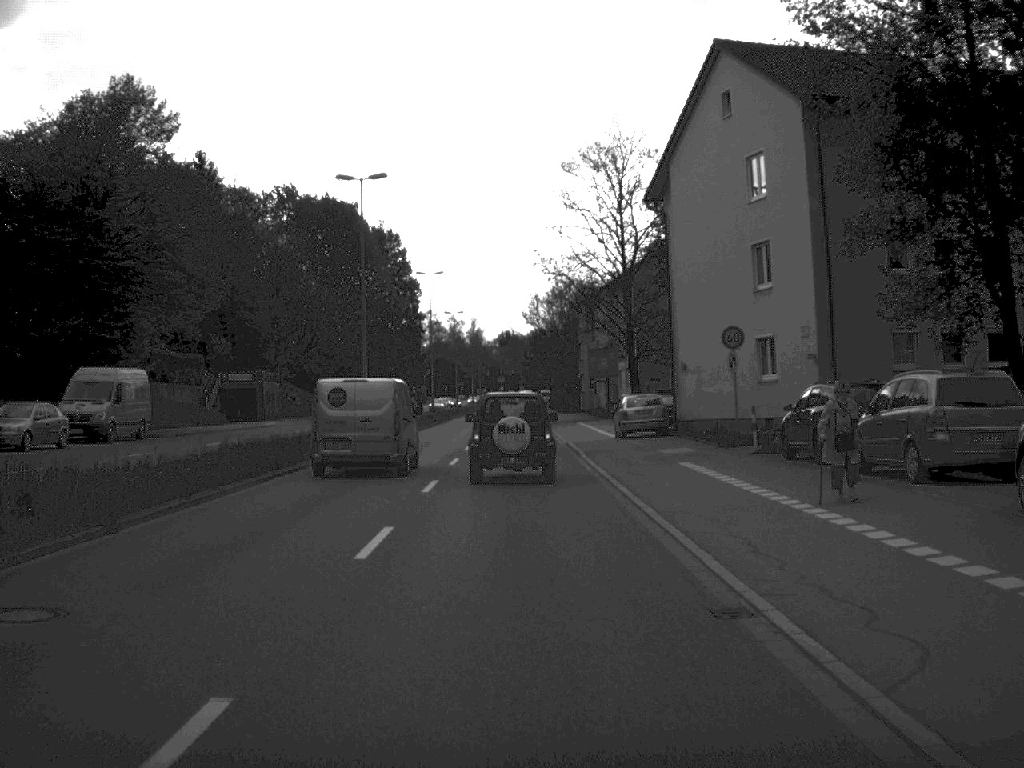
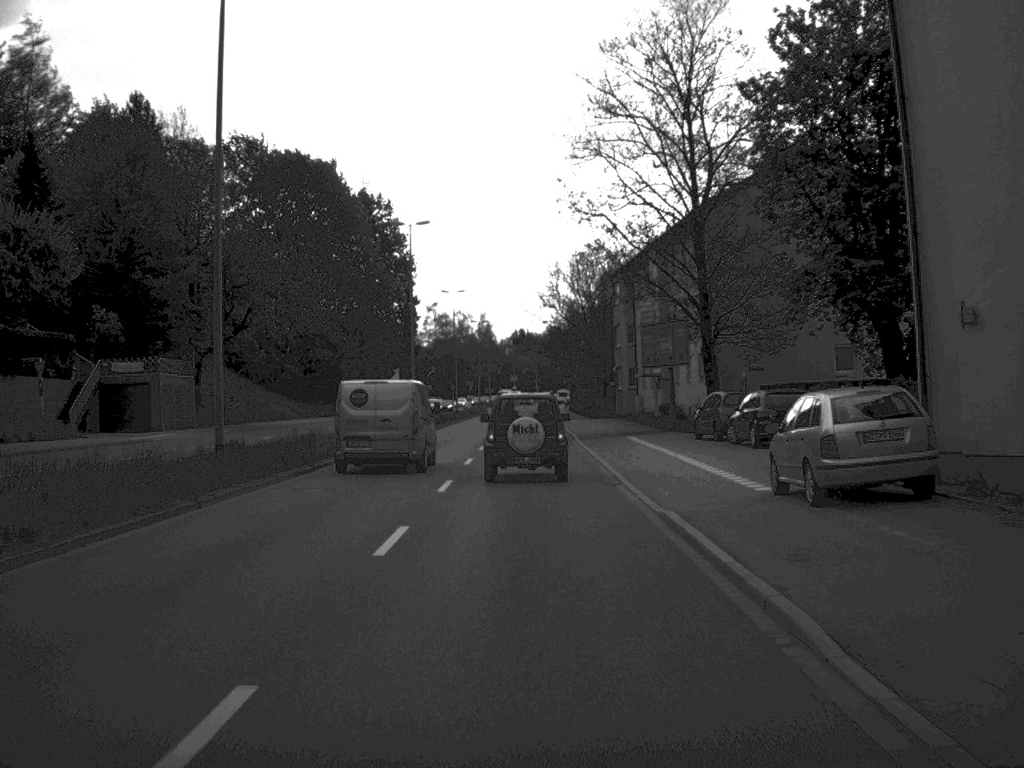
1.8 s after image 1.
(-0.2, +26.3) m; -1°
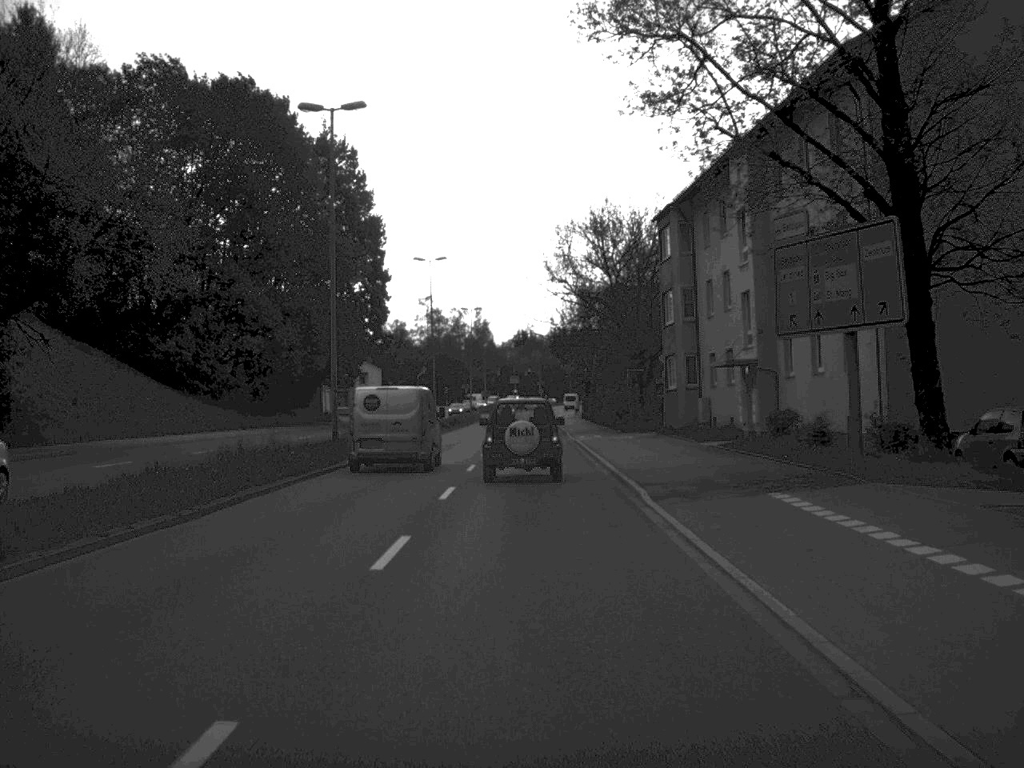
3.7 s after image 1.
(0.0, +27.3) m; 0°
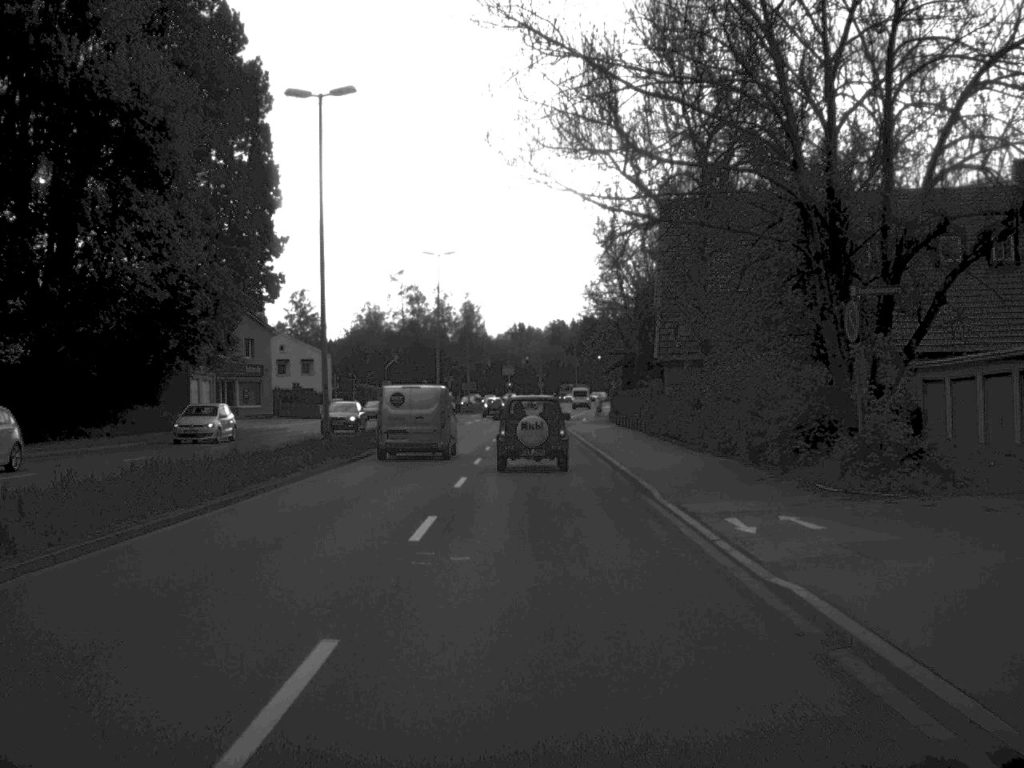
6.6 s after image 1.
(-0.1, +42.3) m; 0°
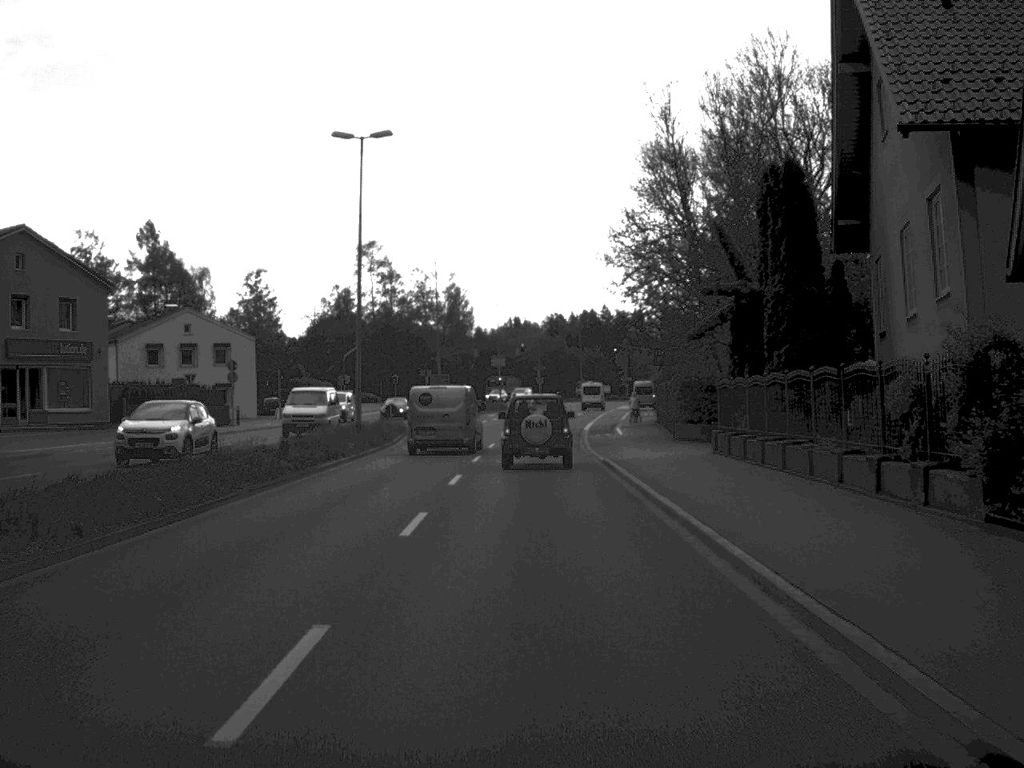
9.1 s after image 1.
(0.0, +34.8) m; 0°
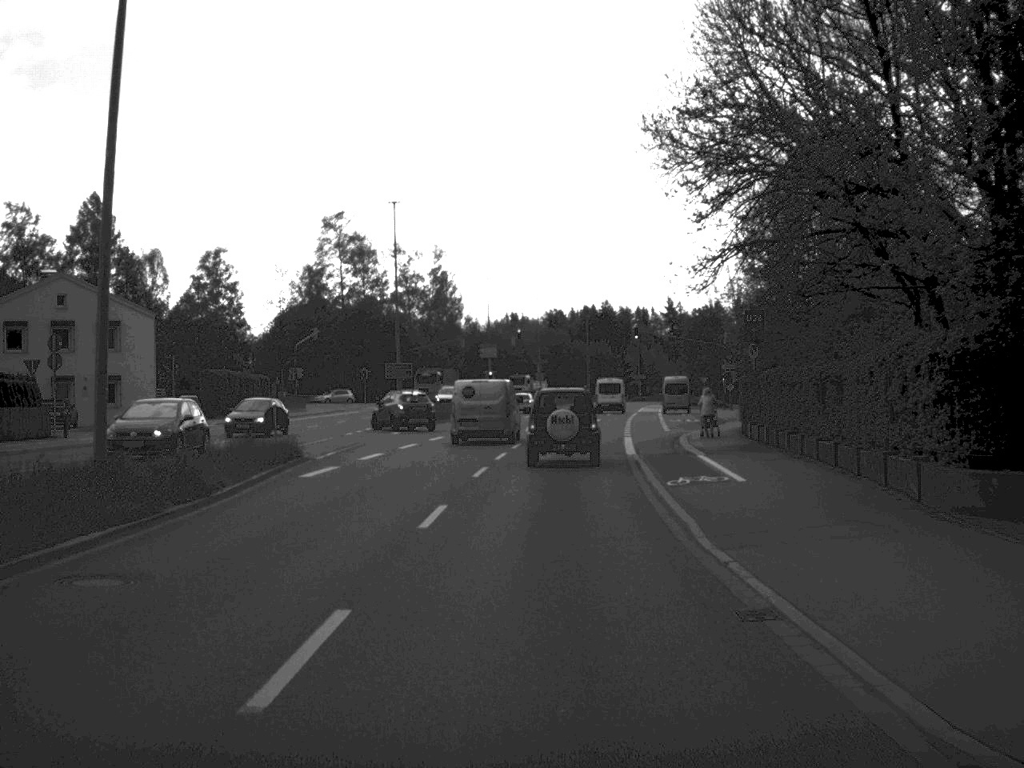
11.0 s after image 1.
(0.0, +25.9) m; 0°
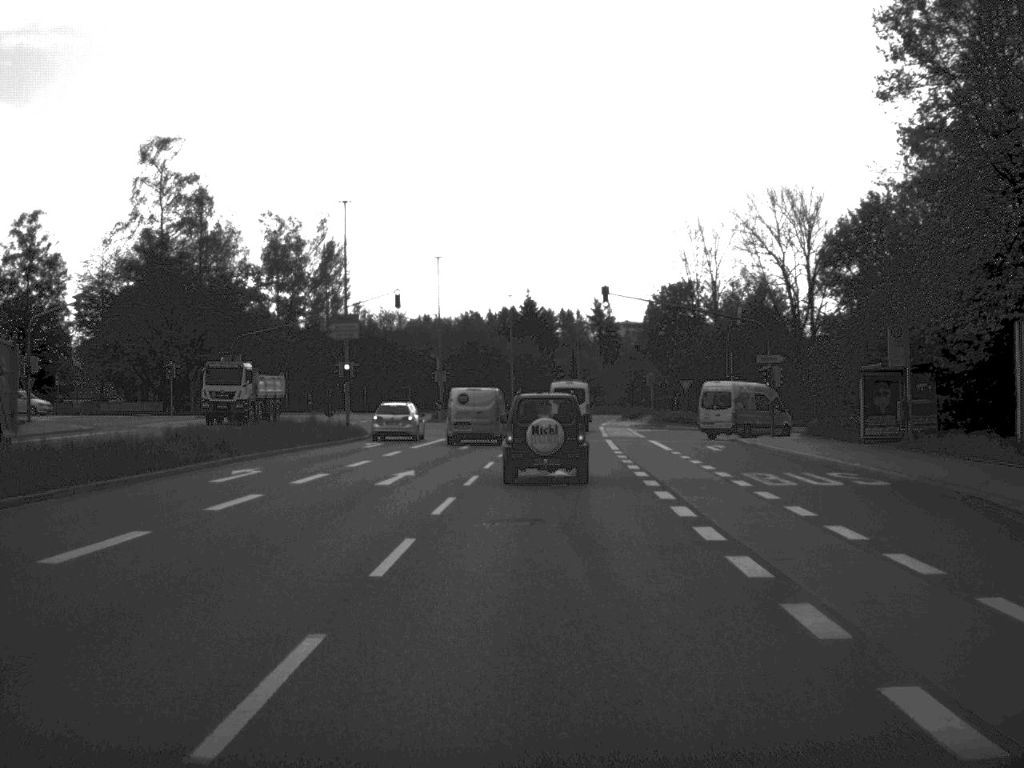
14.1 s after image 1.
(+1.3, +42.5) m; +4°
